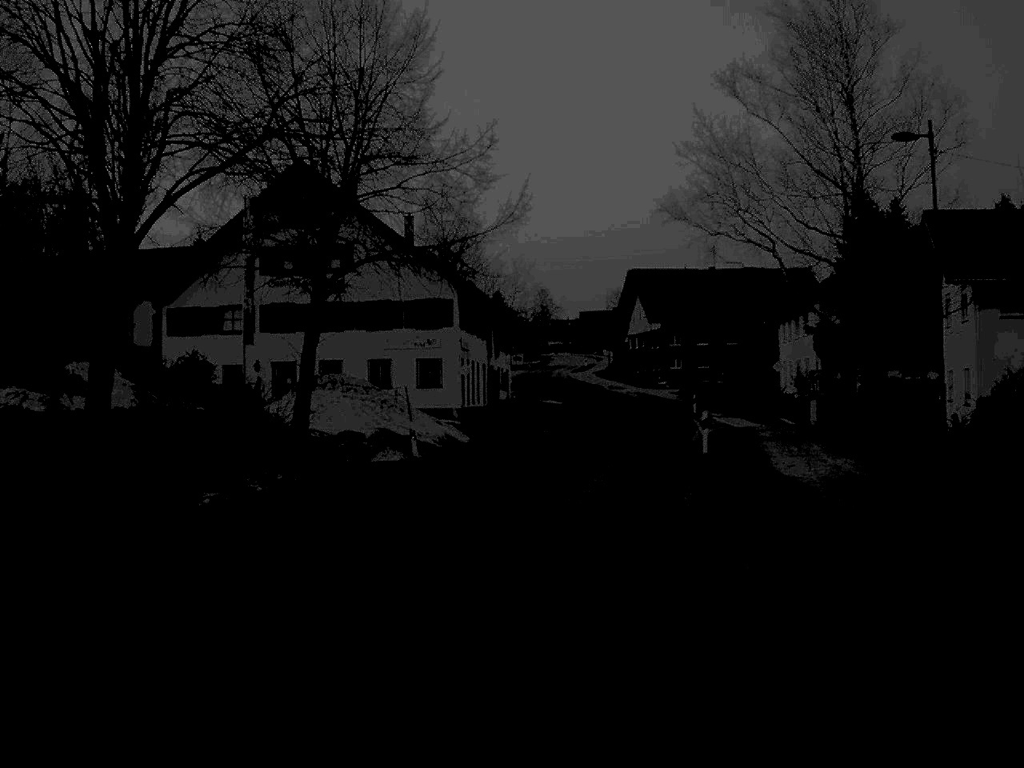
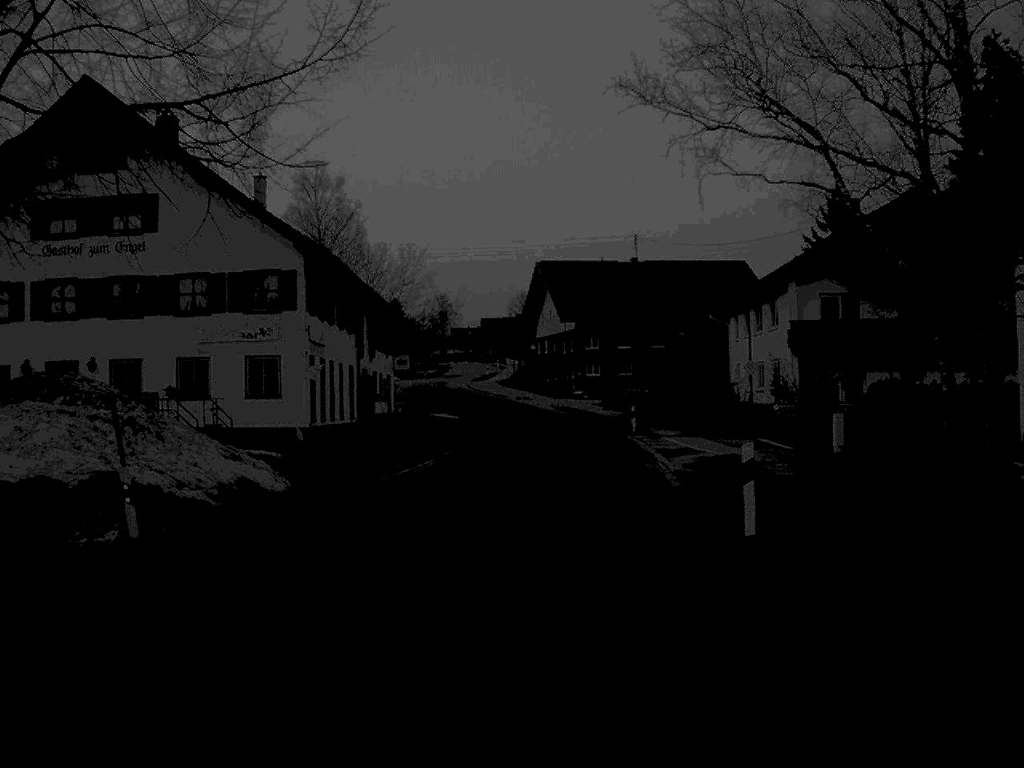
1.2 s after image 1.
(+0.7, +17.1) m; +4°
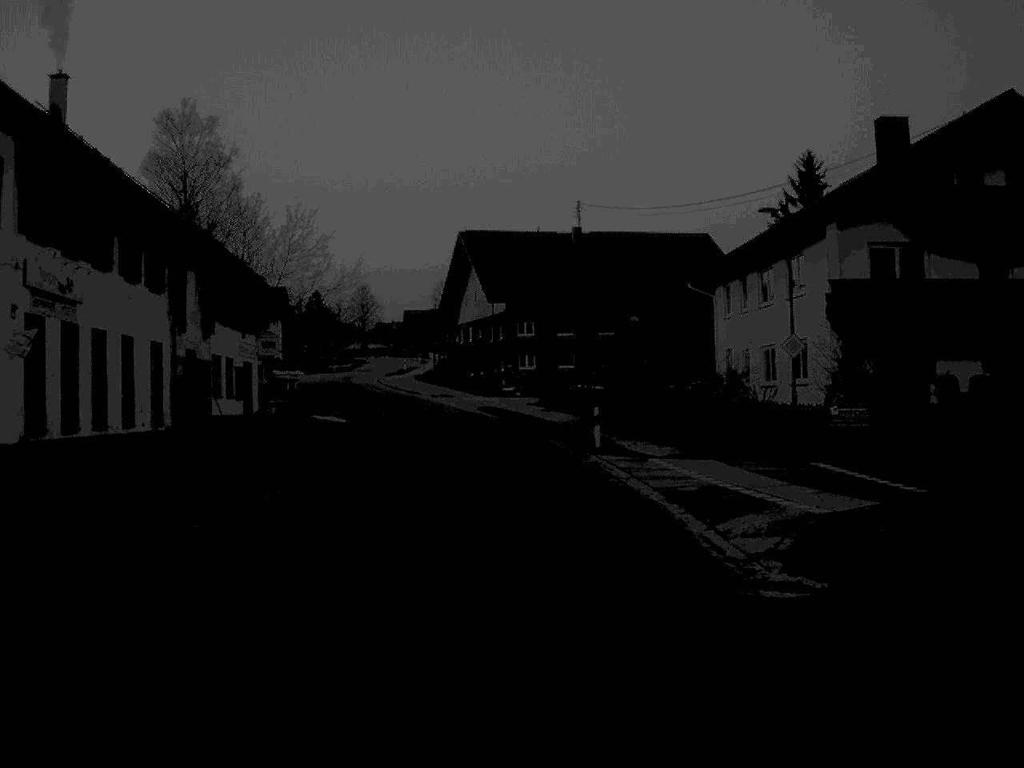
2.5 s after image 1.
(+0.6, +18.2) m; +3°
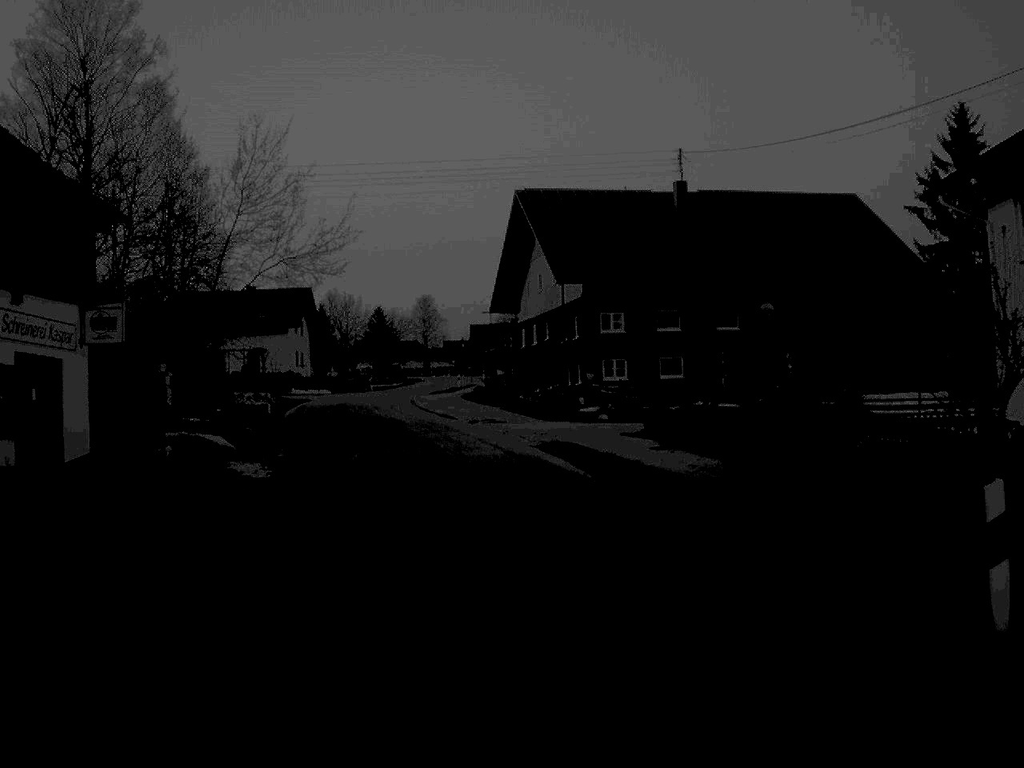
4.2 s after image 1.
(-0.4, +25.5) m; -4°
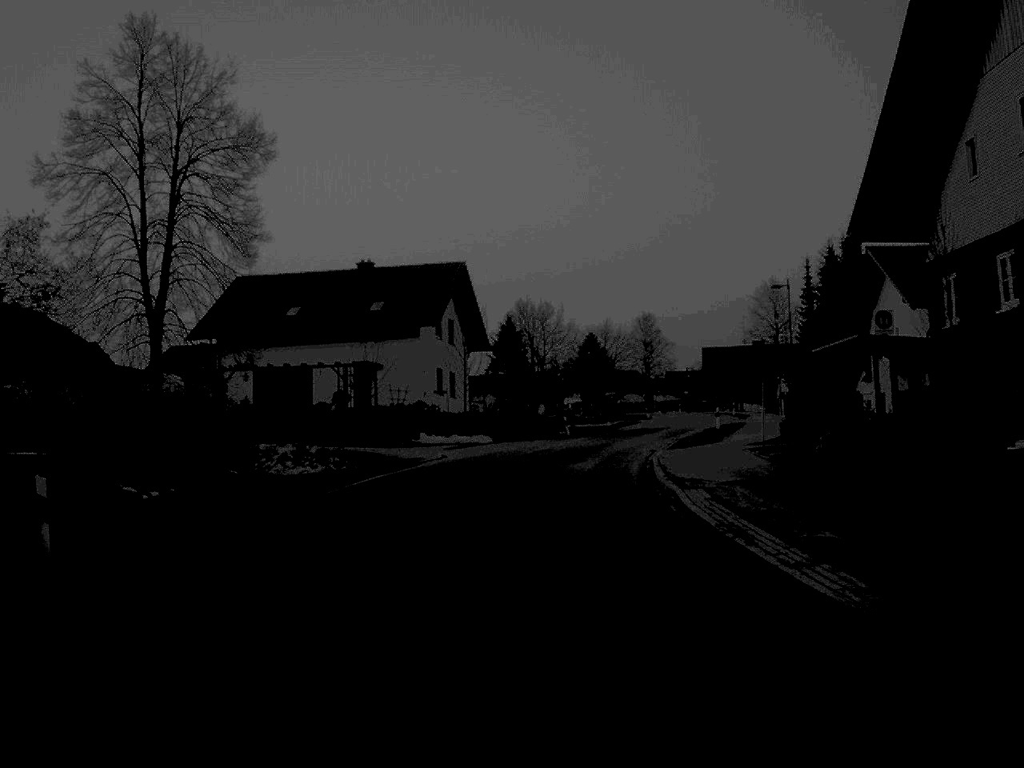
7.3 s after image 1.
(-4.1, +44.2) m; -9°
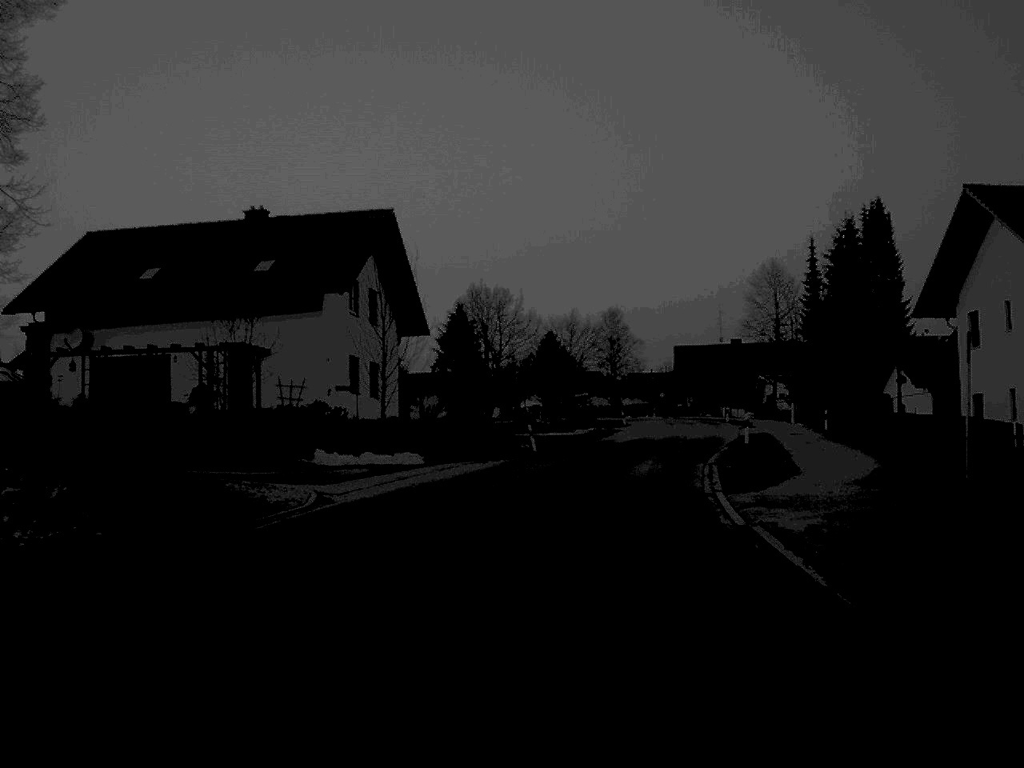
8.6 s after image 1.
(+0.2, +18.2) m; +2°
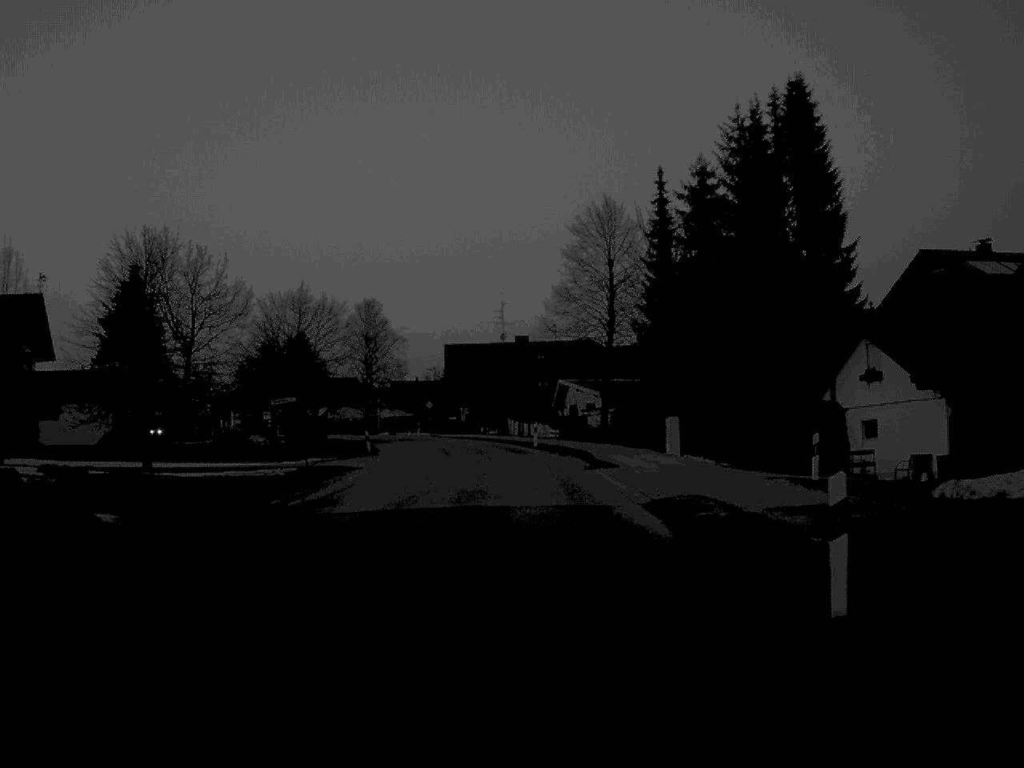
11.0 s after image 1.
(+3.4, +34.5) m; +10°
